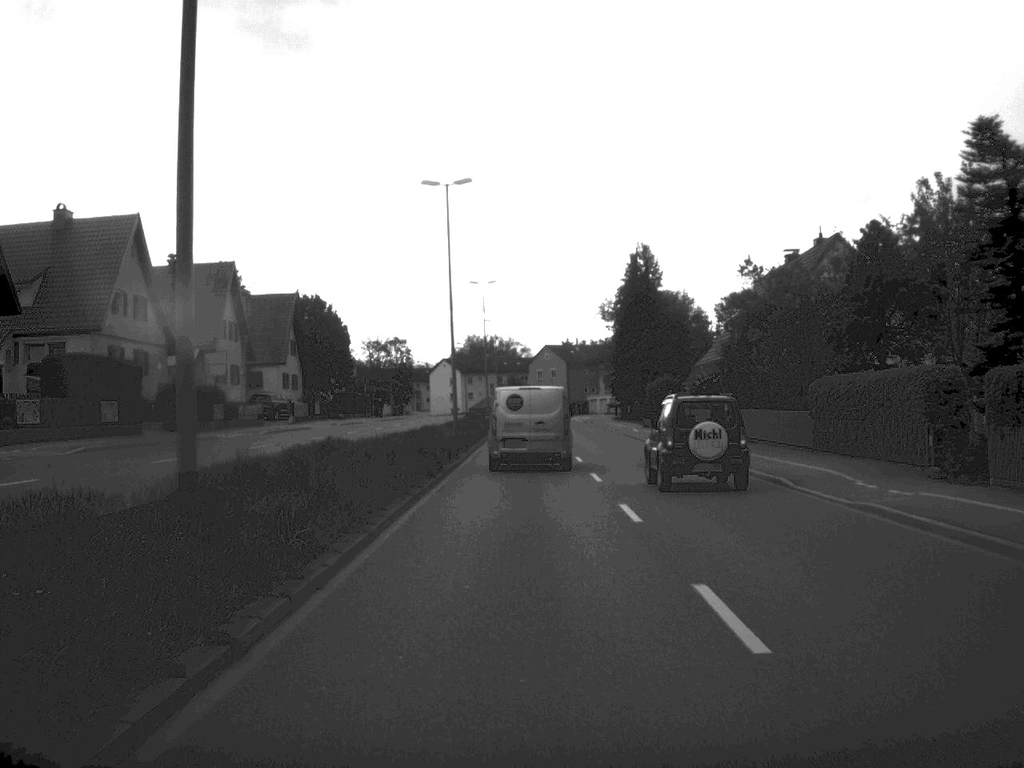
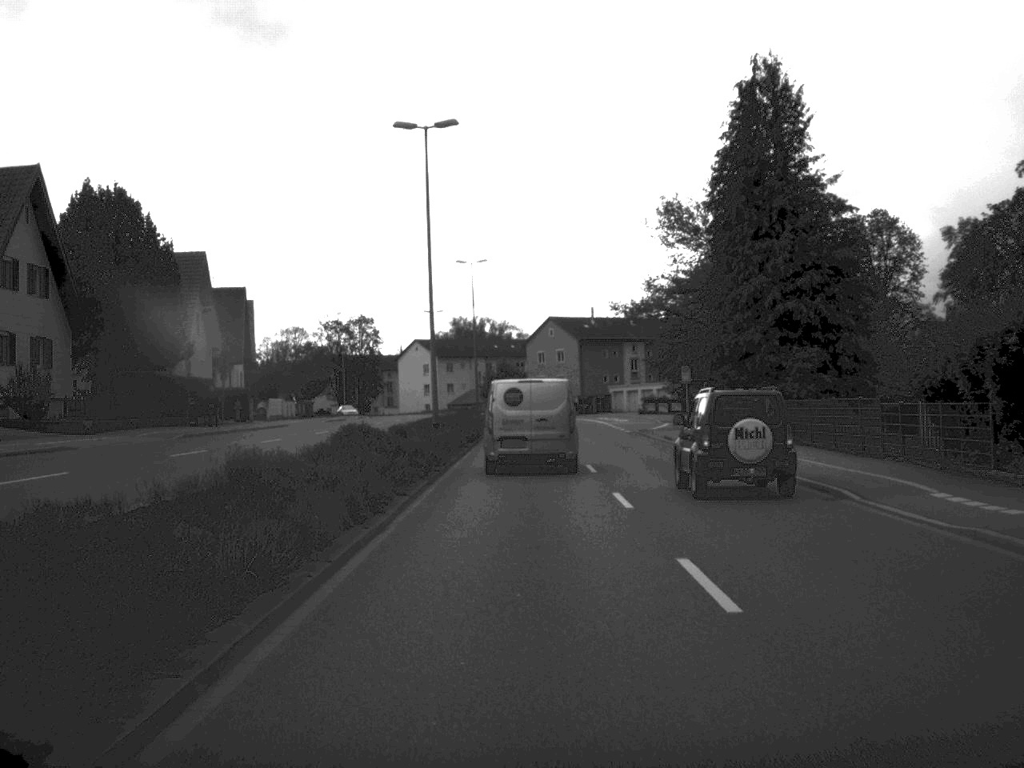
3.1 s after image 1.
(-0.1, +51.9) m; 0°
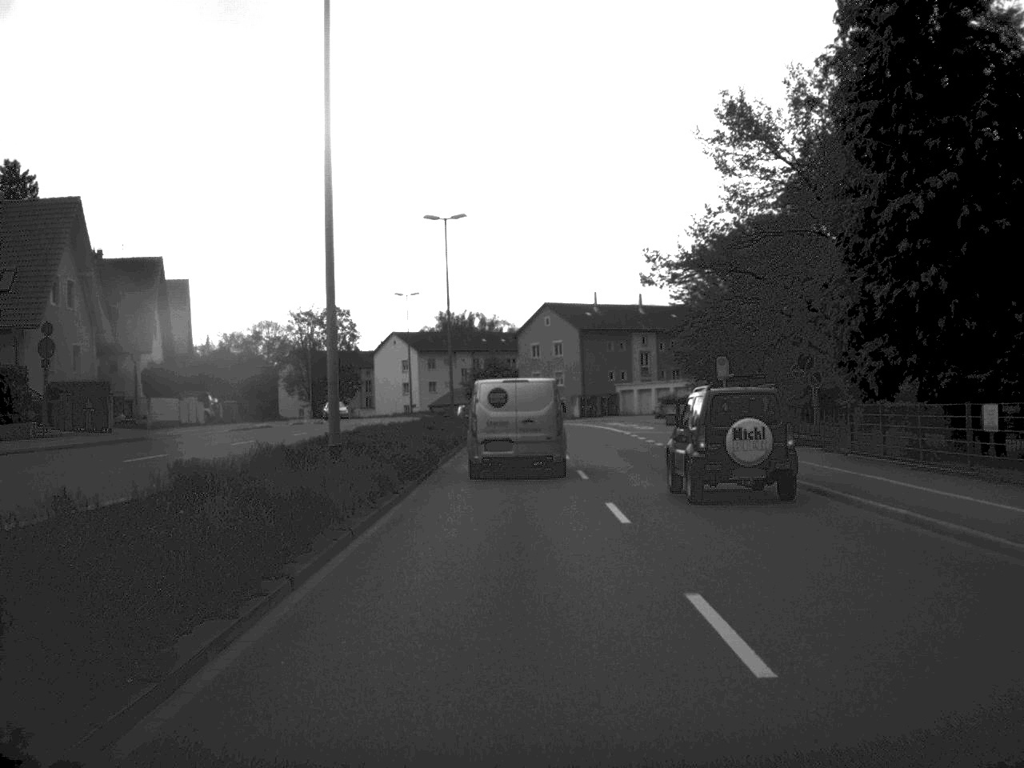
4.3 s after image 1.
(+0.1, +20.0) m; 0°
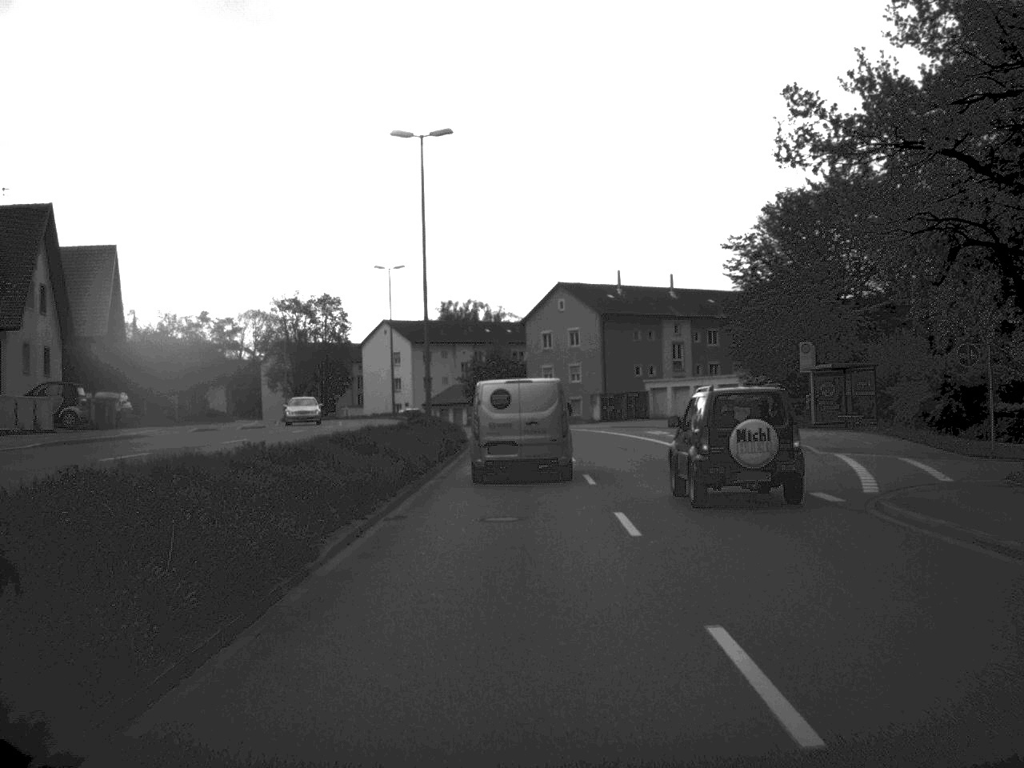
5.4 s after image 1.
(-0.1, +19.2) m; 0°
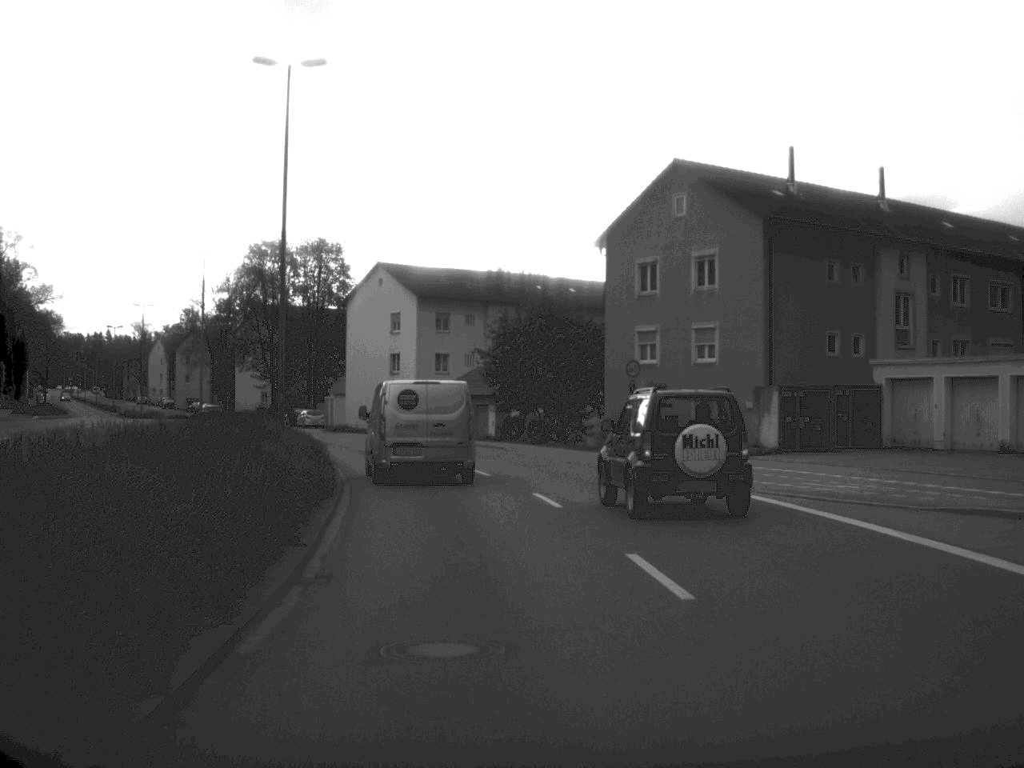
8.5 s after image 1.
(-0.6, +48.8) m; -3°
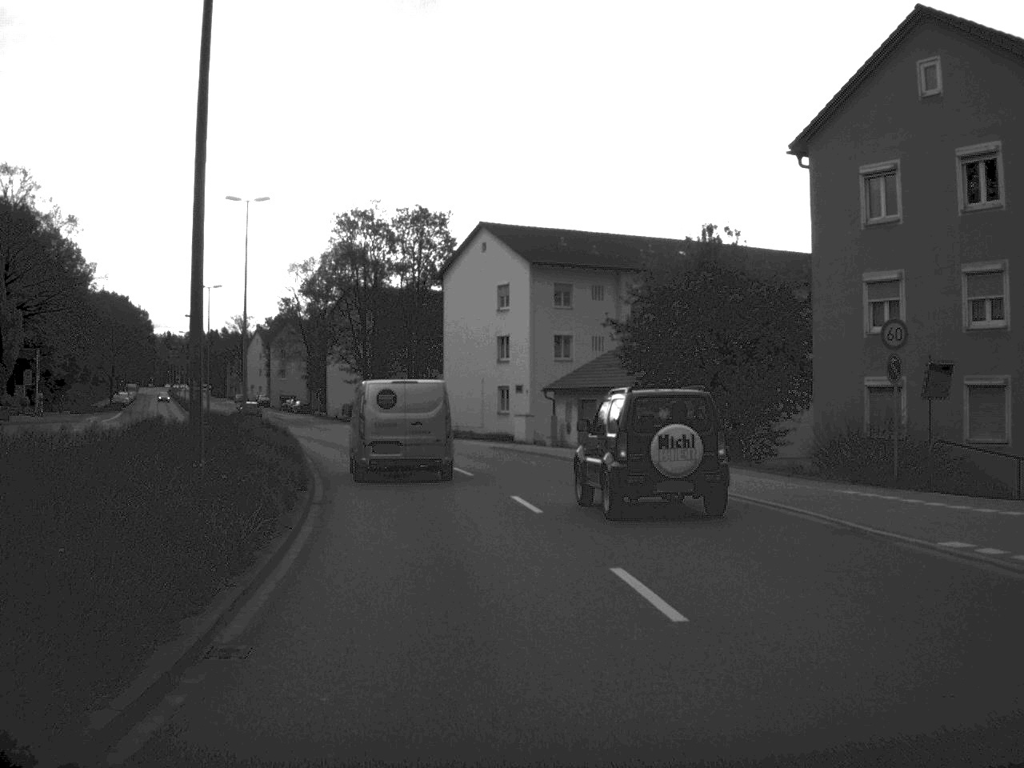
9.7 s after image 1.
(-0.9, +18.3) m; -6°
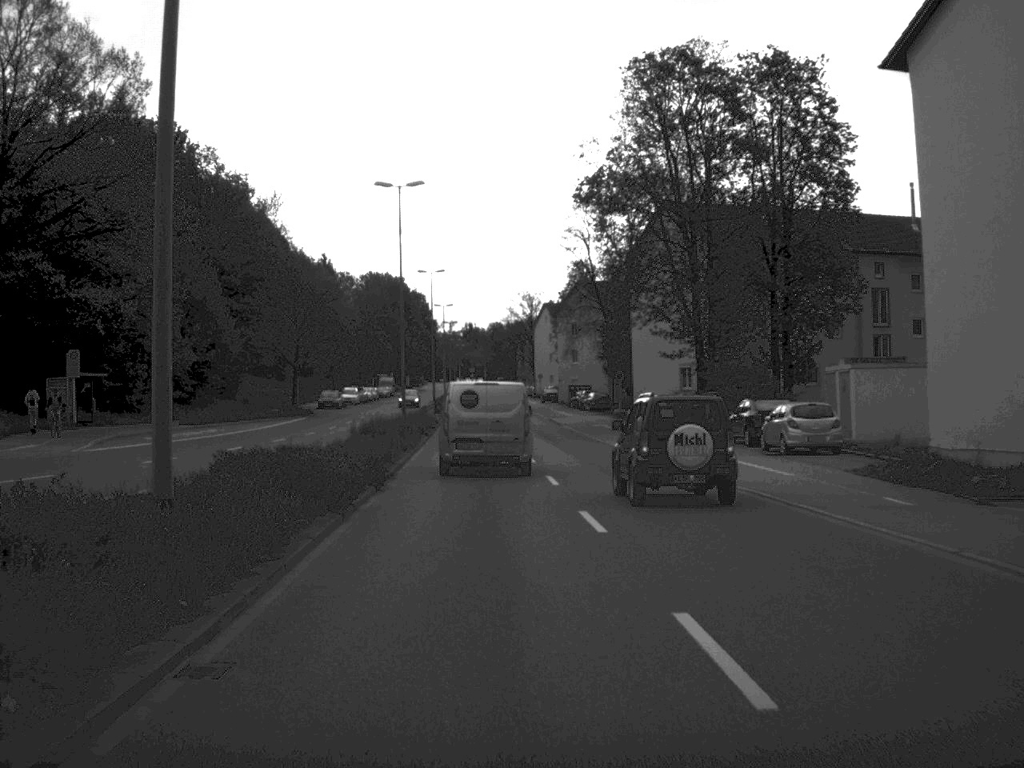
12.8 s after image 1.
(-6.5, +46.0) m; -14°
